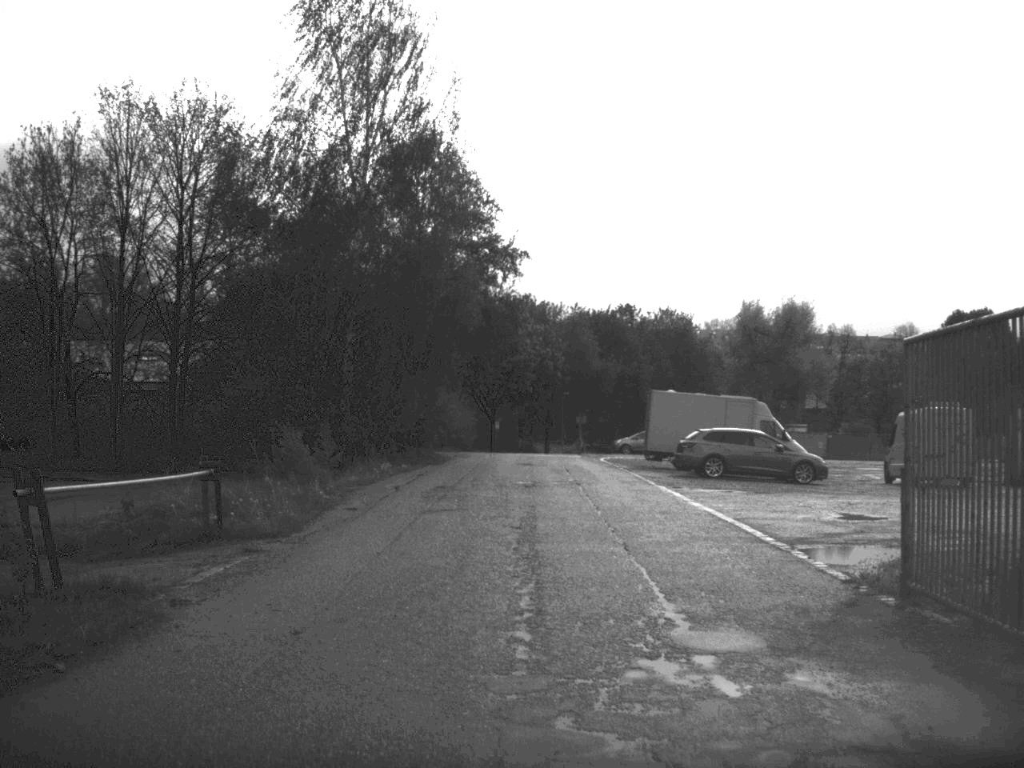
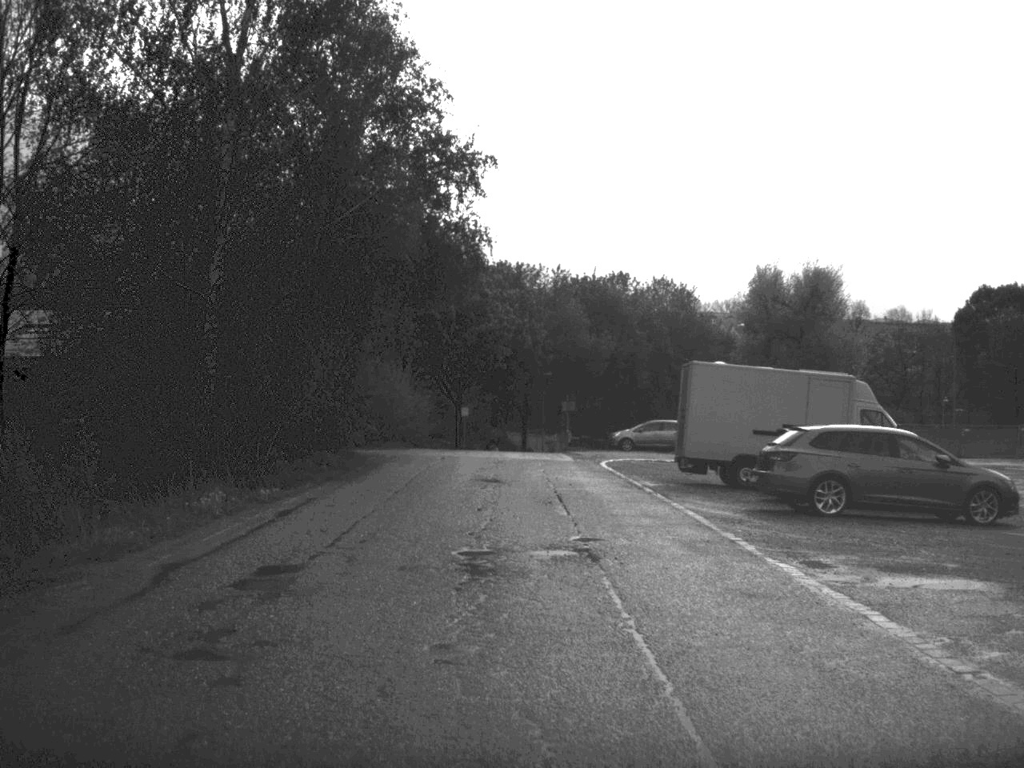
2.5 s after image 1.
(+0.2, +16.3) m; +1°
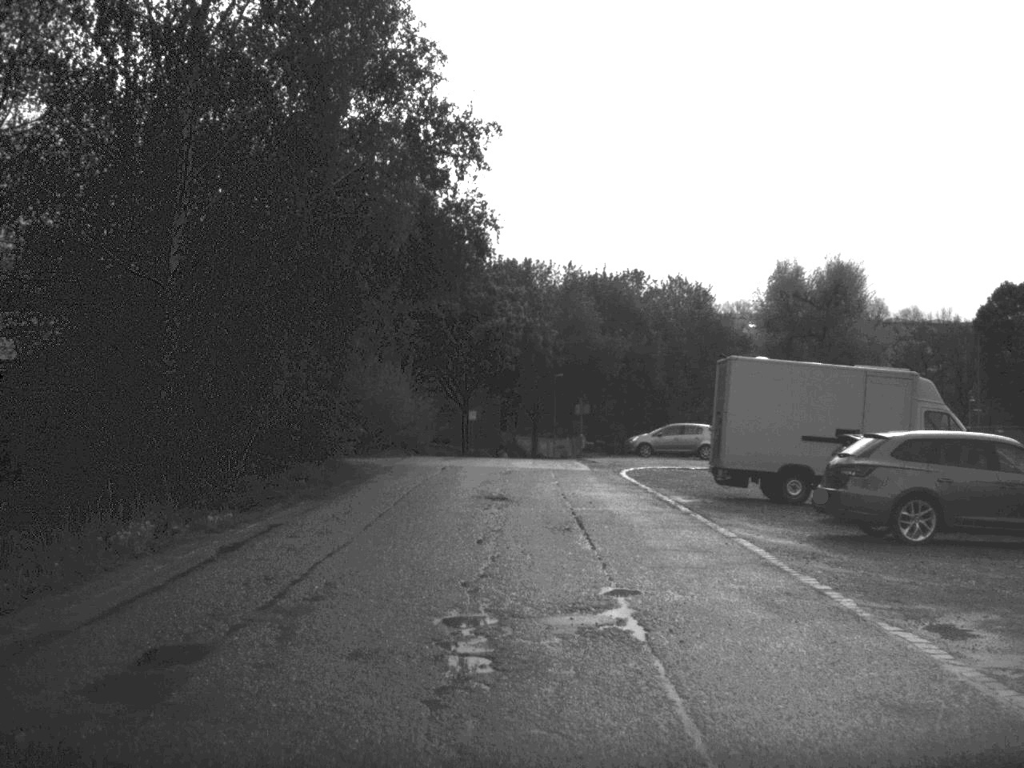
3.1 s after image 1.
(0.0, +4.0) m; 0°
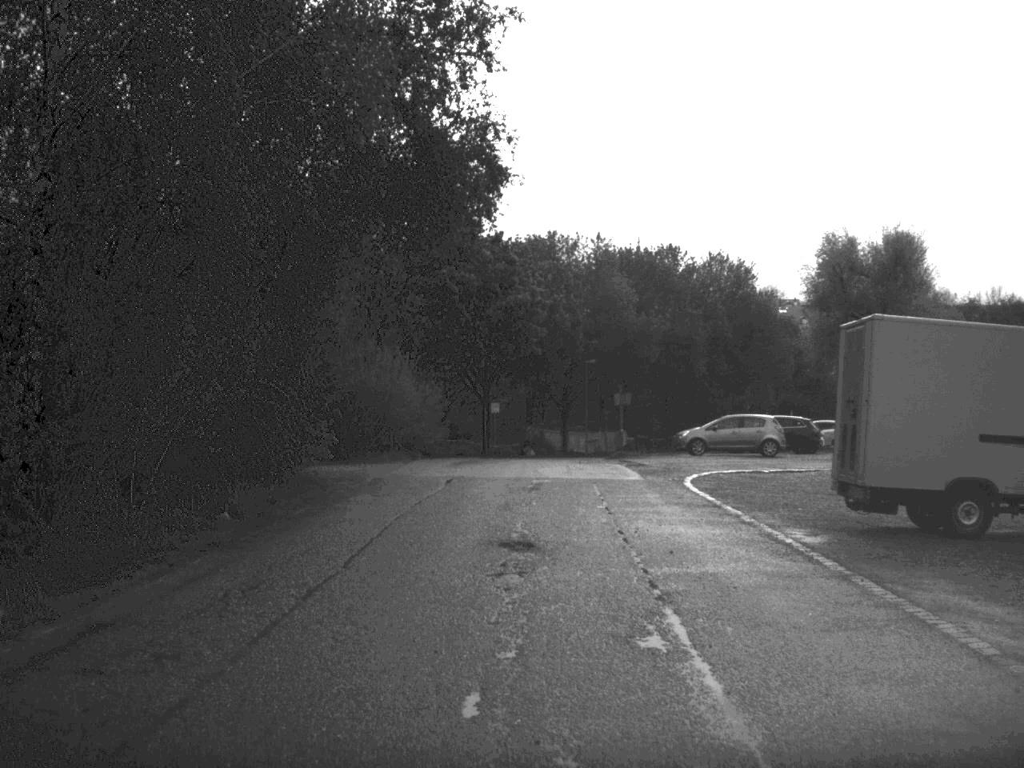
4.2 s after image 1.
(-0.1, +8.2) m; -1°
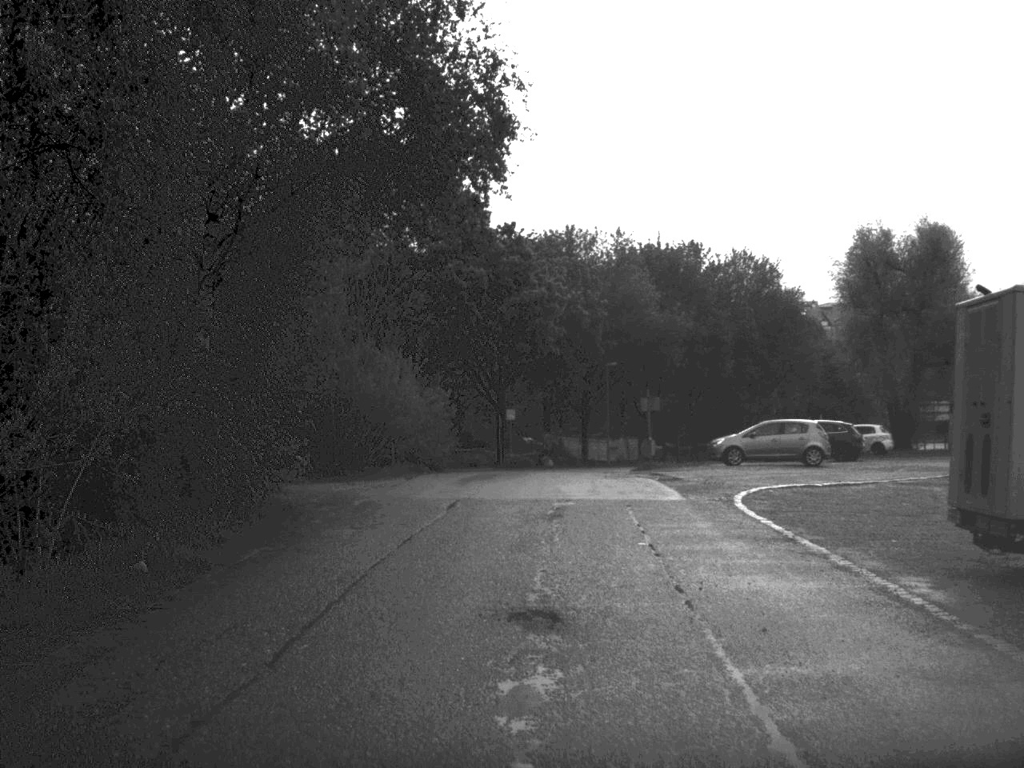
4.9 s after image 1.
(0.0, +4.2) m; -1°
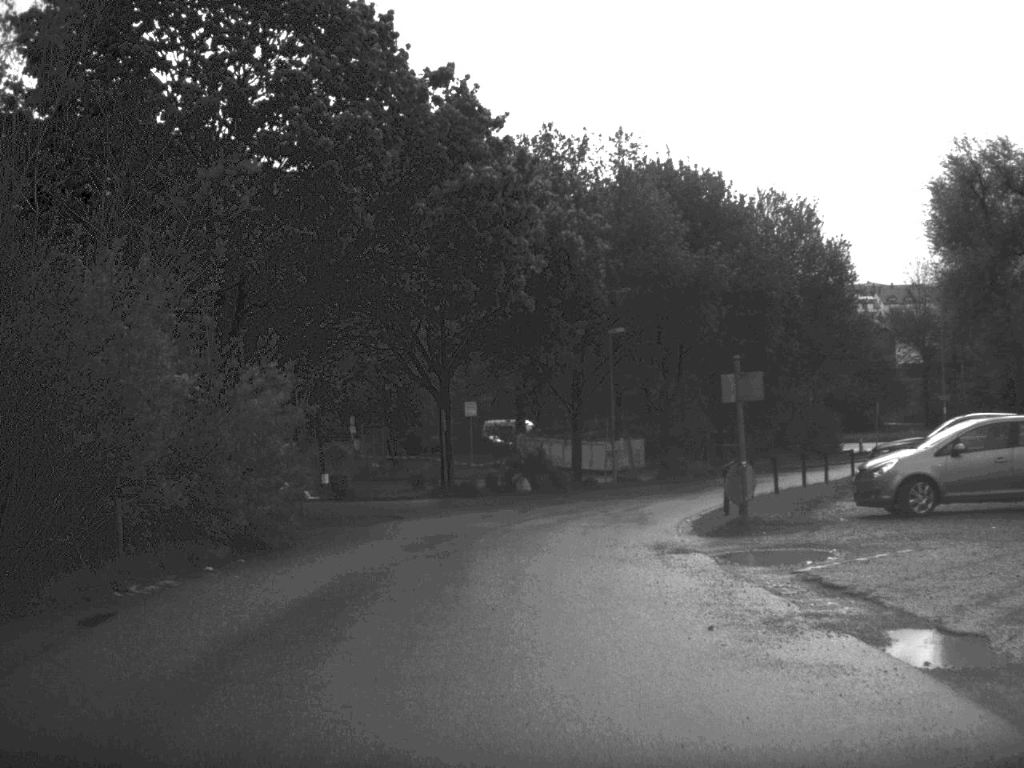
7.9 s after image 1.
(+0.4, +21.3) m; +1°
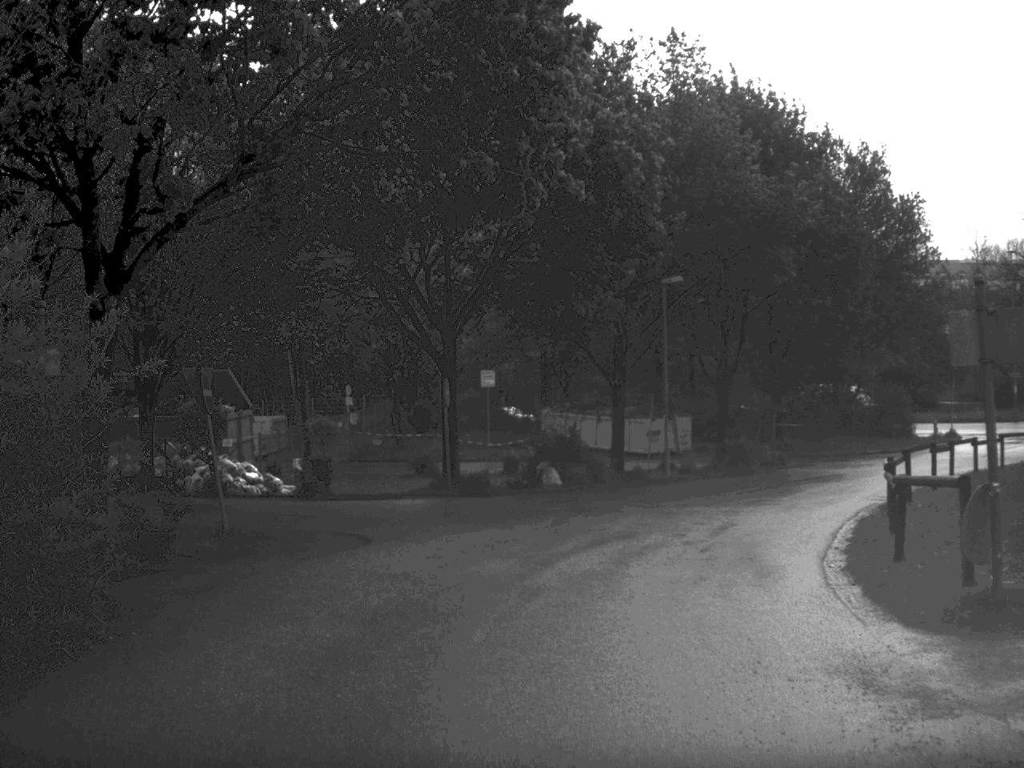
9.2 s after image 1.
(-0.1, +8.9) m; -1°
